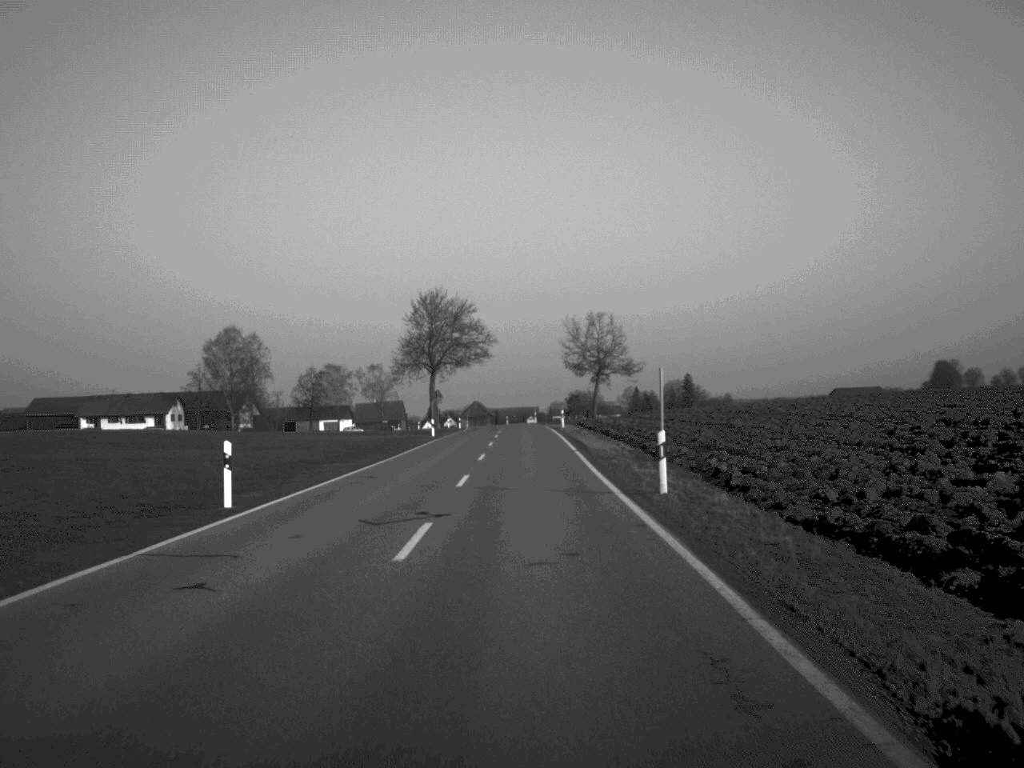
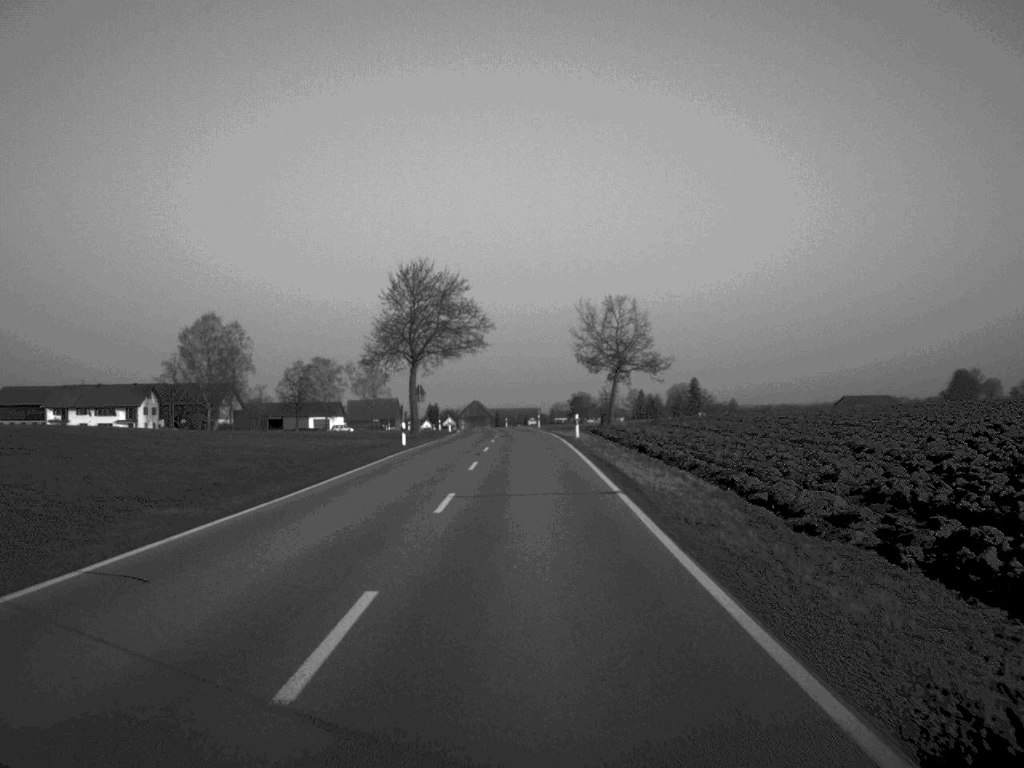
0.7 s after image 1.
(0.0, +17.8) m; 0°
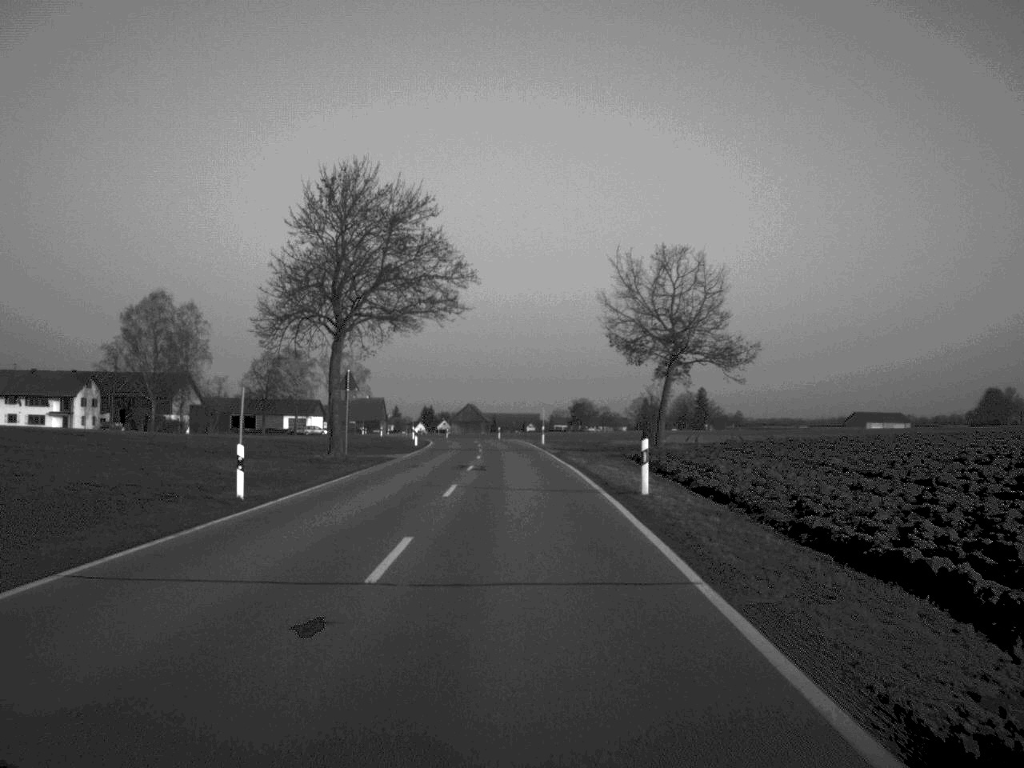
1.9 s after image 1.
(0.0, +30.6) m; 0°
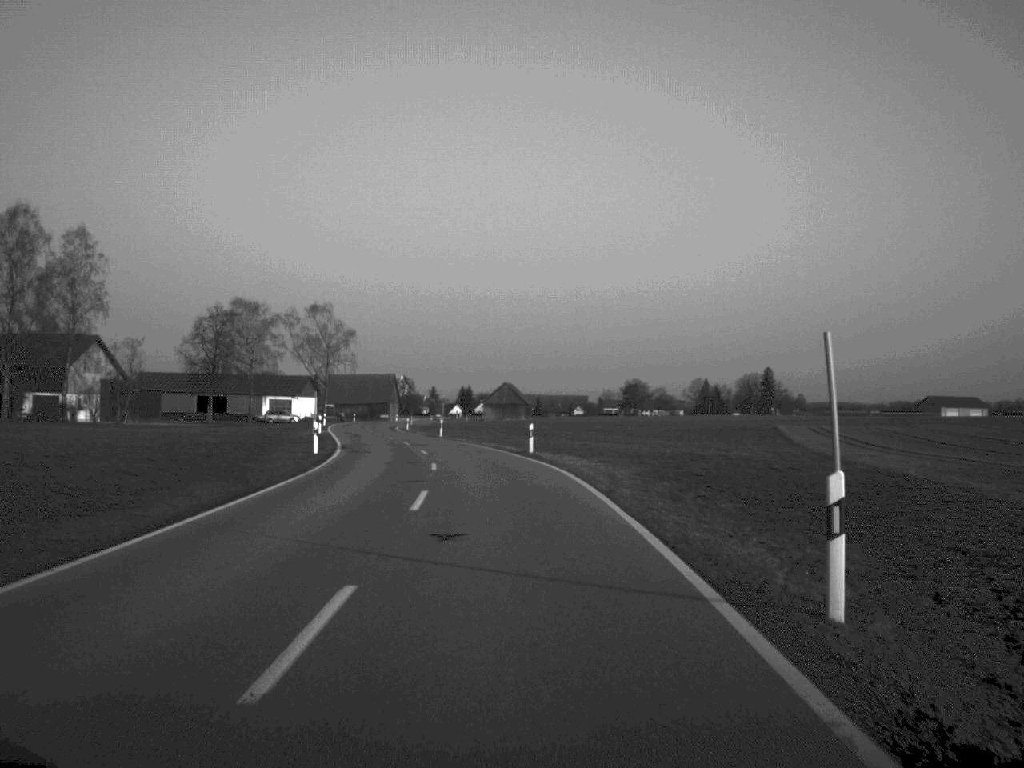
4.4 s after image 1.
(-0.8, +63.7) m; -2°
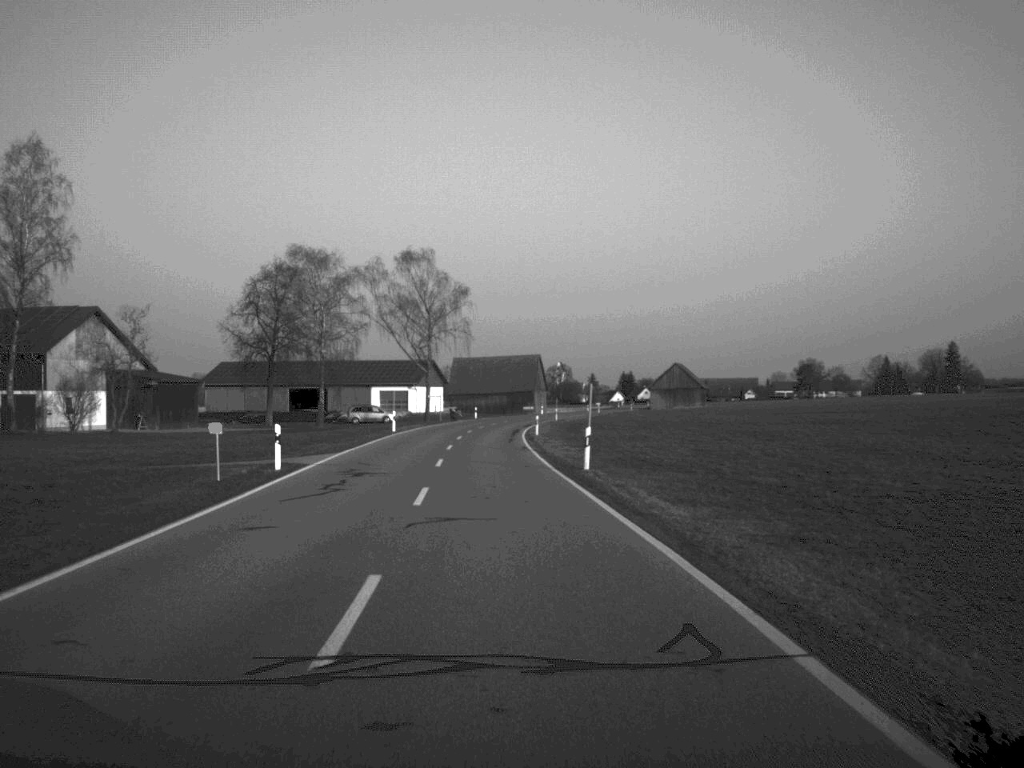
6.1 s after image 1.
(-2.7, +46.2) m; -7°
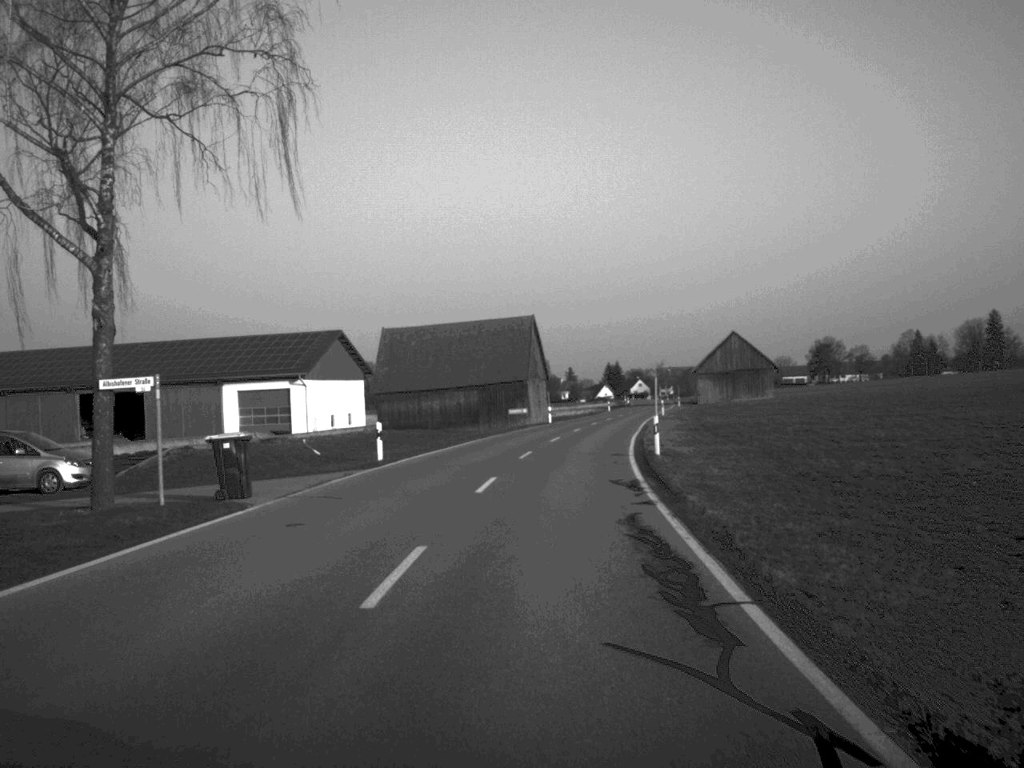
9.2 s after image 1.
(-1.2, +80.3) m; +2°
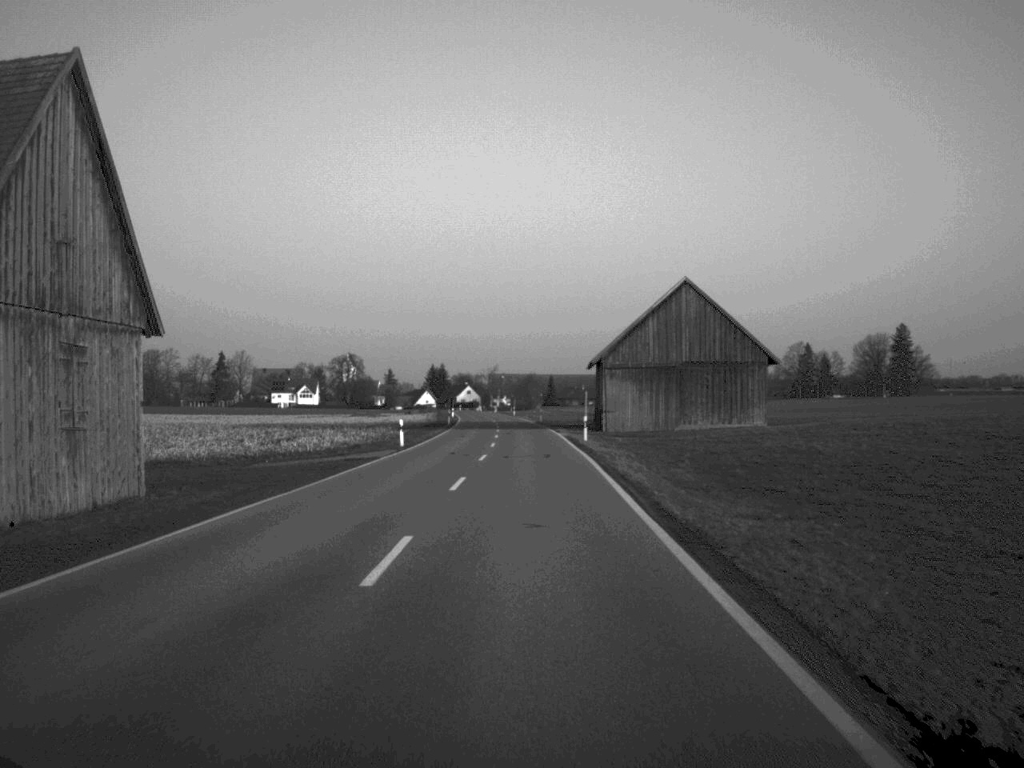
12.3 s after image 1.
(+6.5, +80.8) m; +8°
